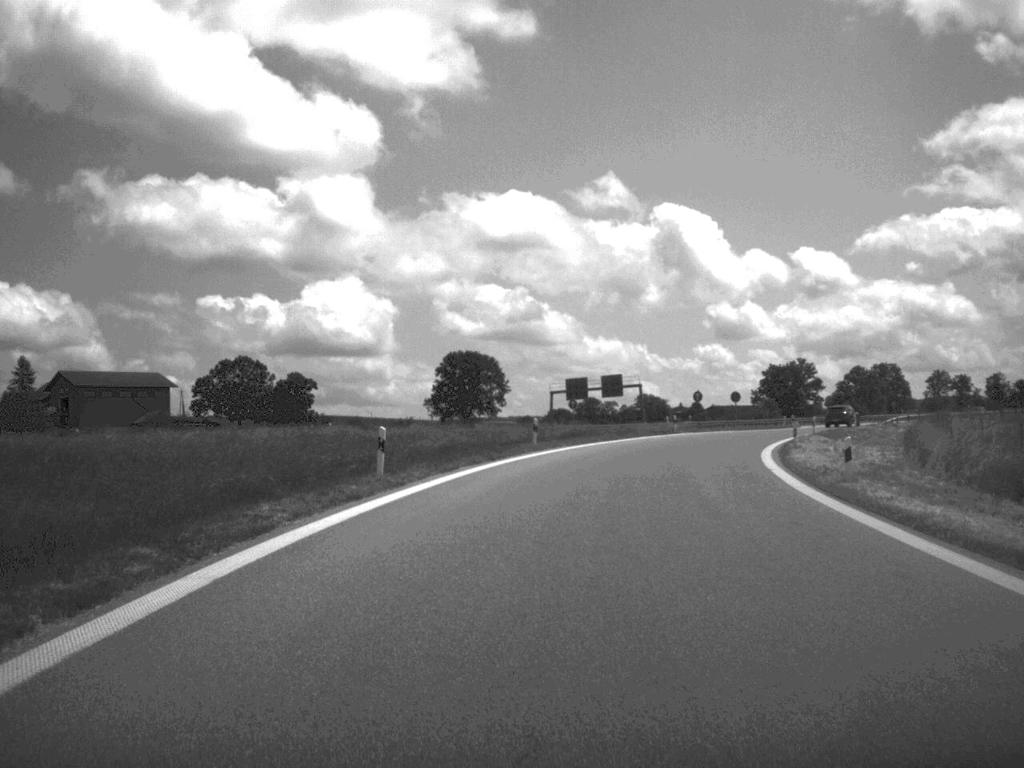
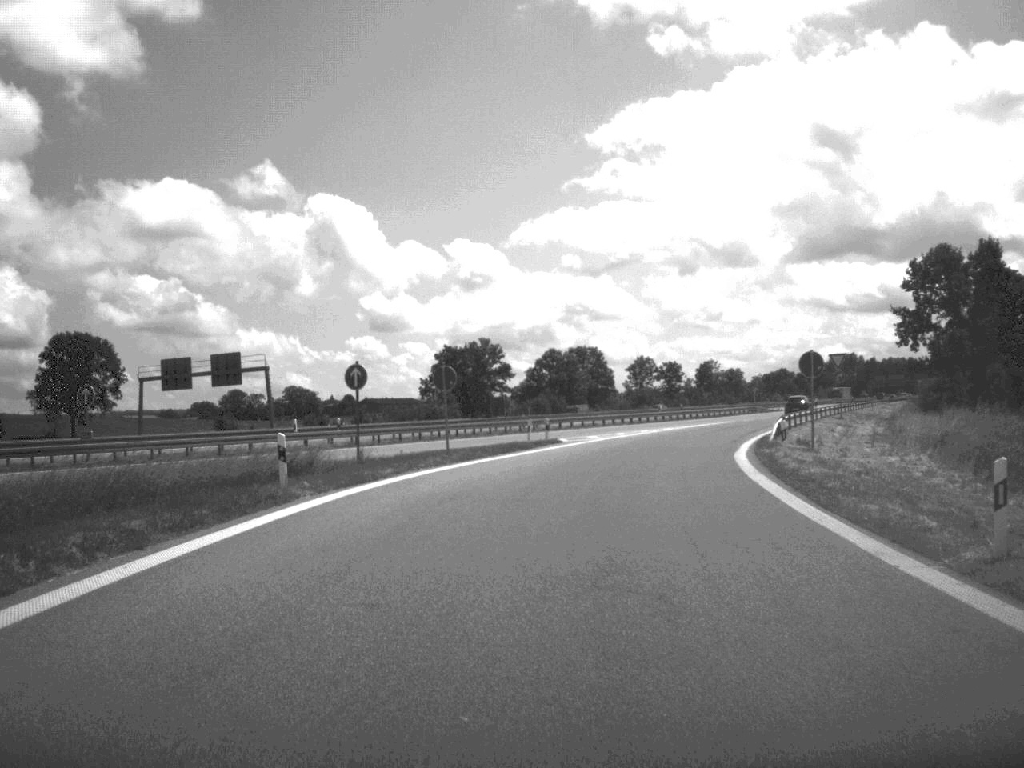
(+6.5, +50.9) m; +15°
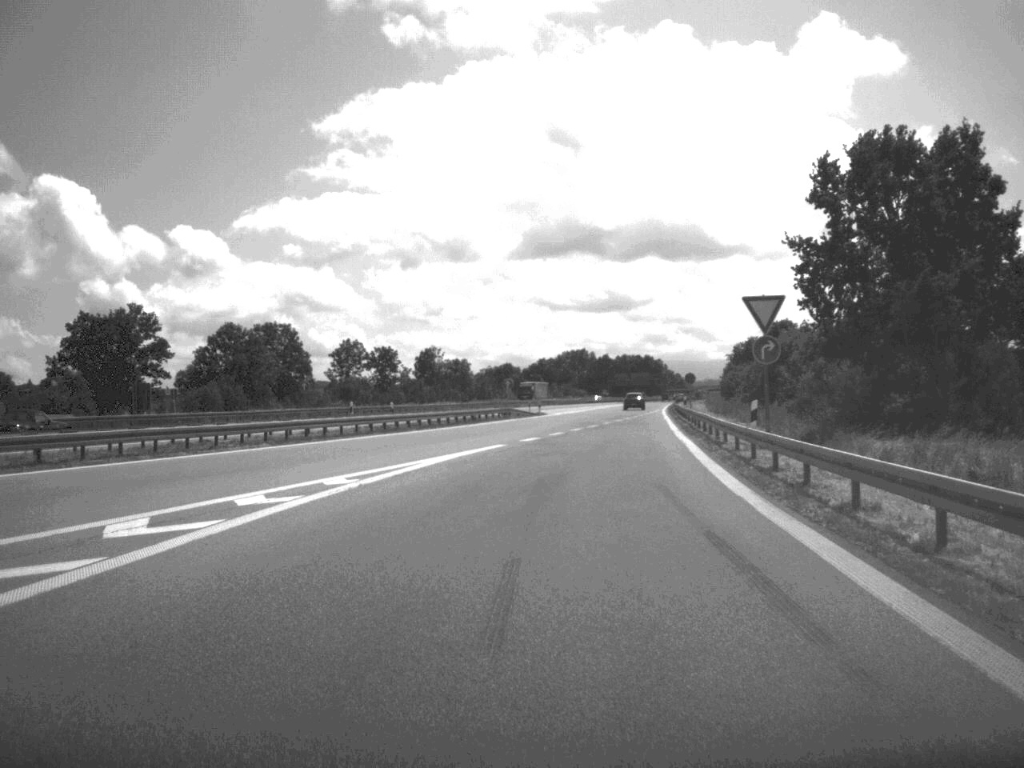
(+5.6, +46.5) m; +12°
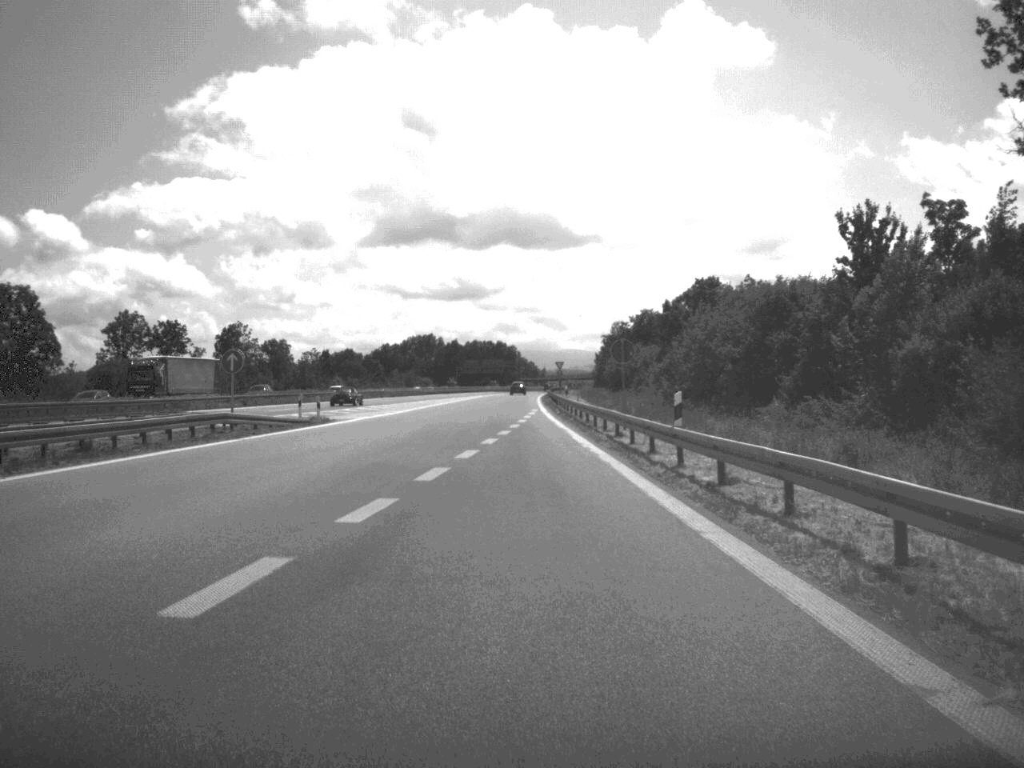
(+3.0, +45.2) m; +6°
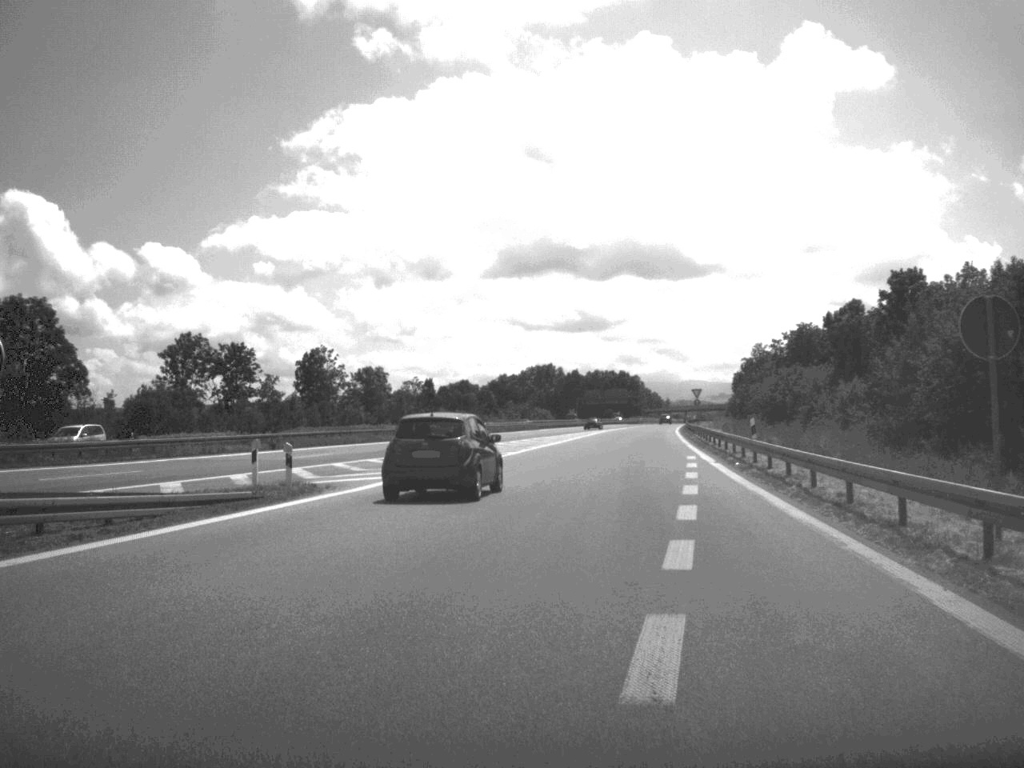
(-1.0, +25.1) m; -6°
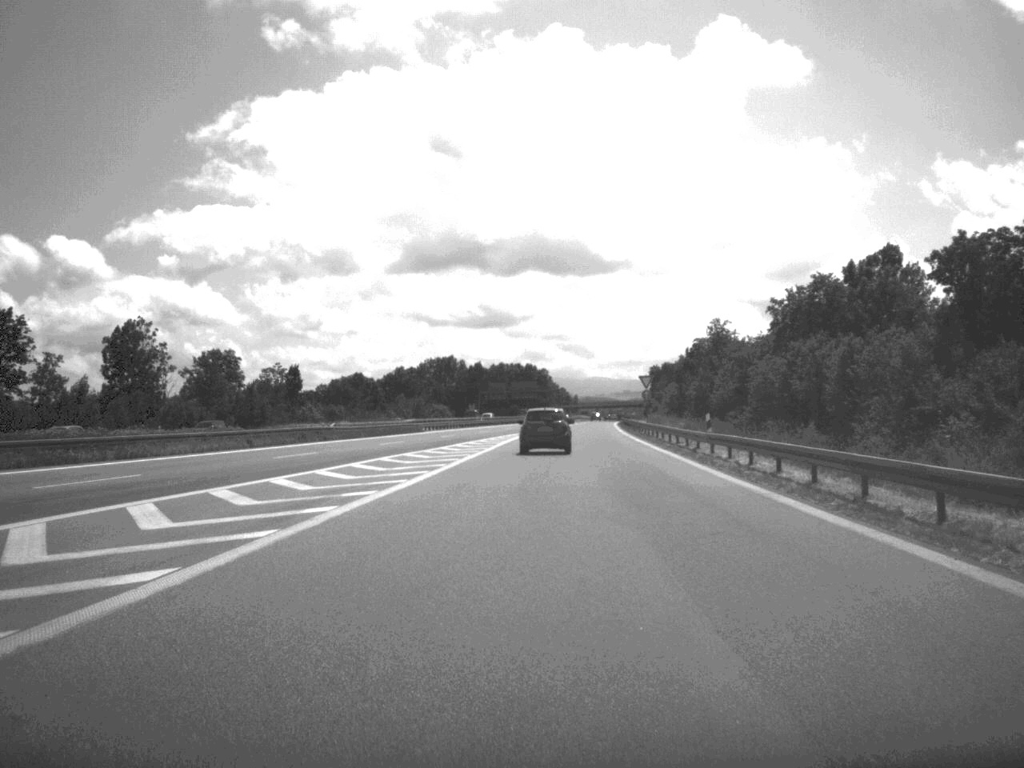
(+1.8, +40.5) m; +4°
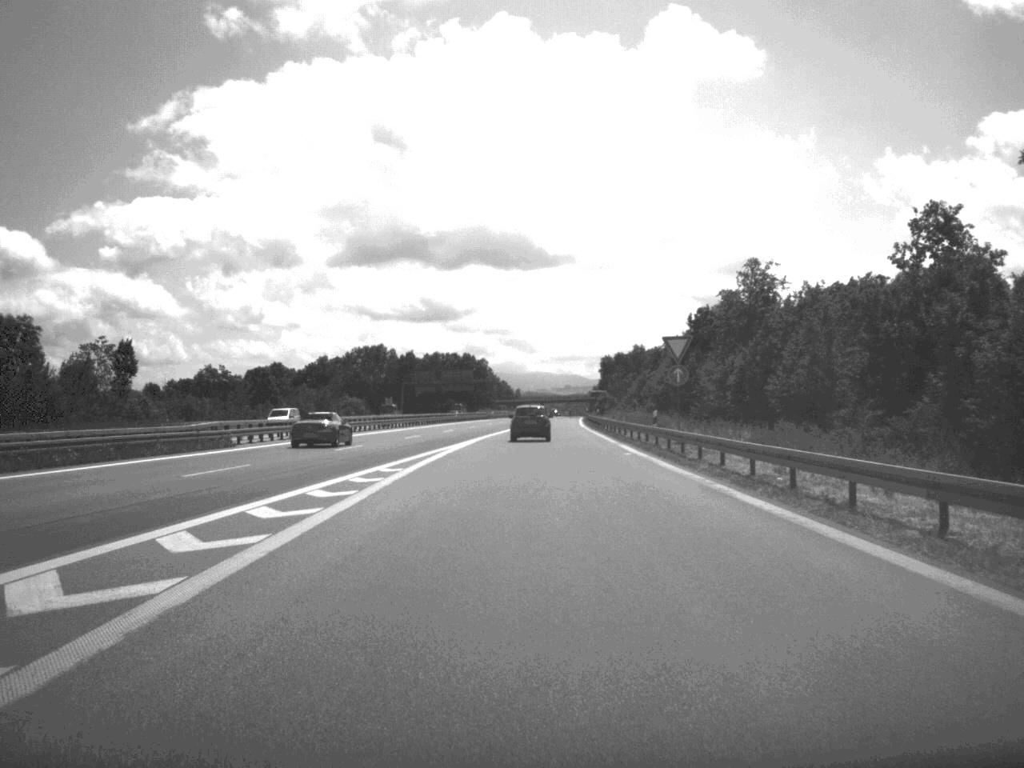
(+1.1, +49.3) m; +2°
